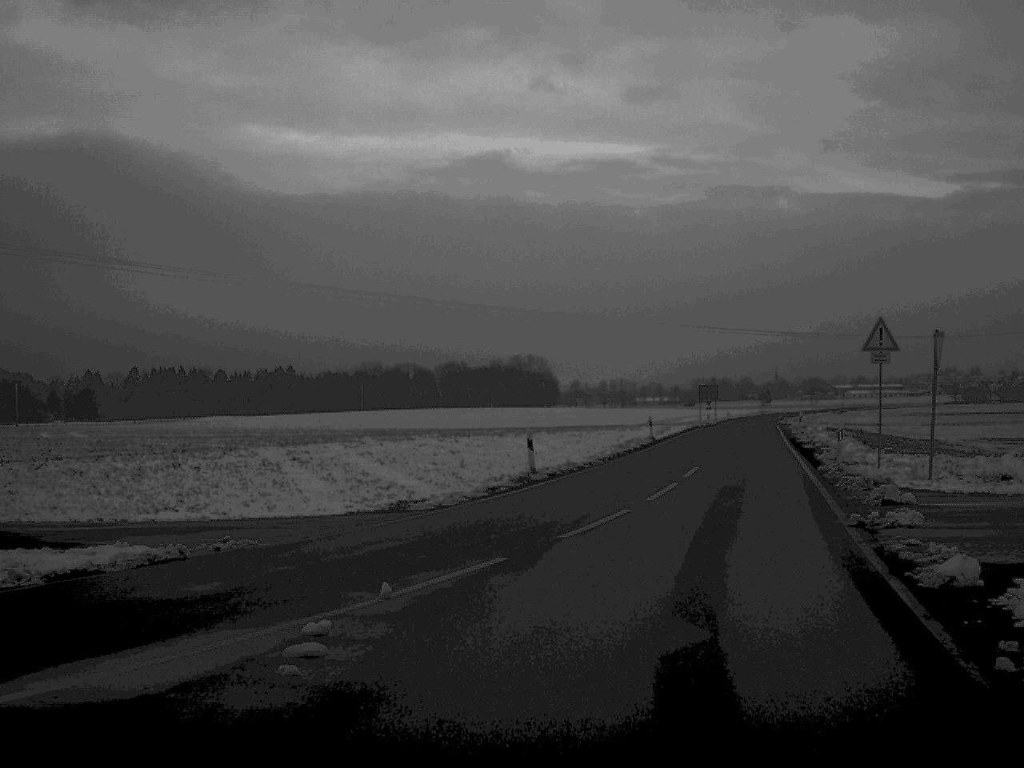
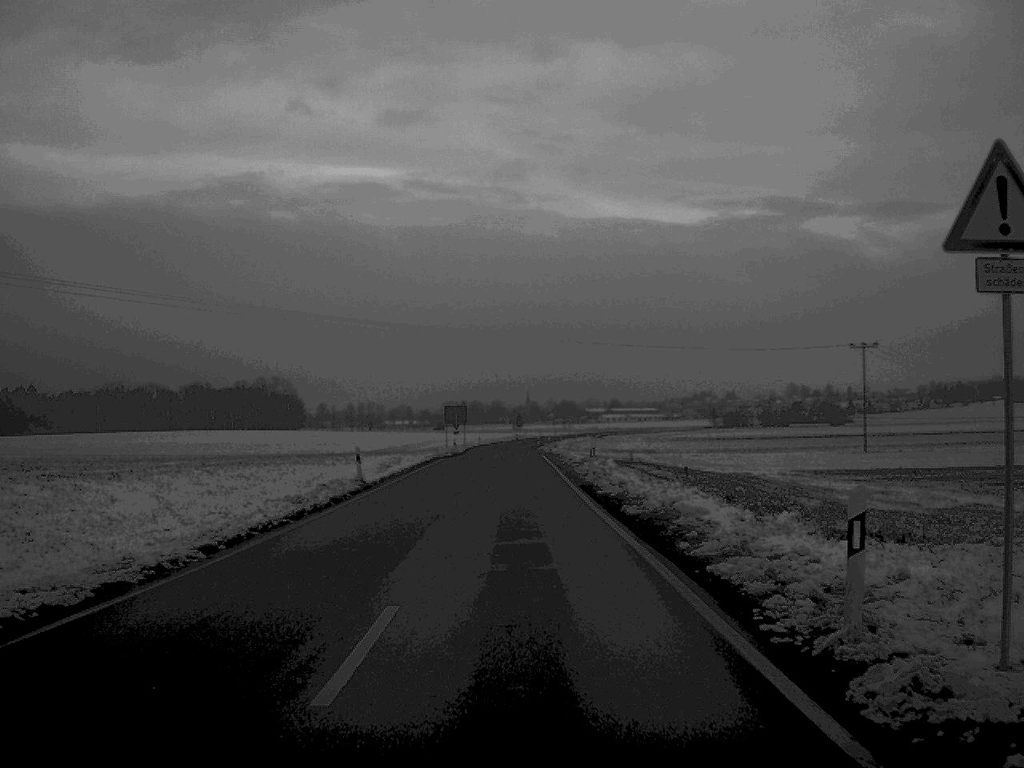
(+2.7, +19.5) m; +11°
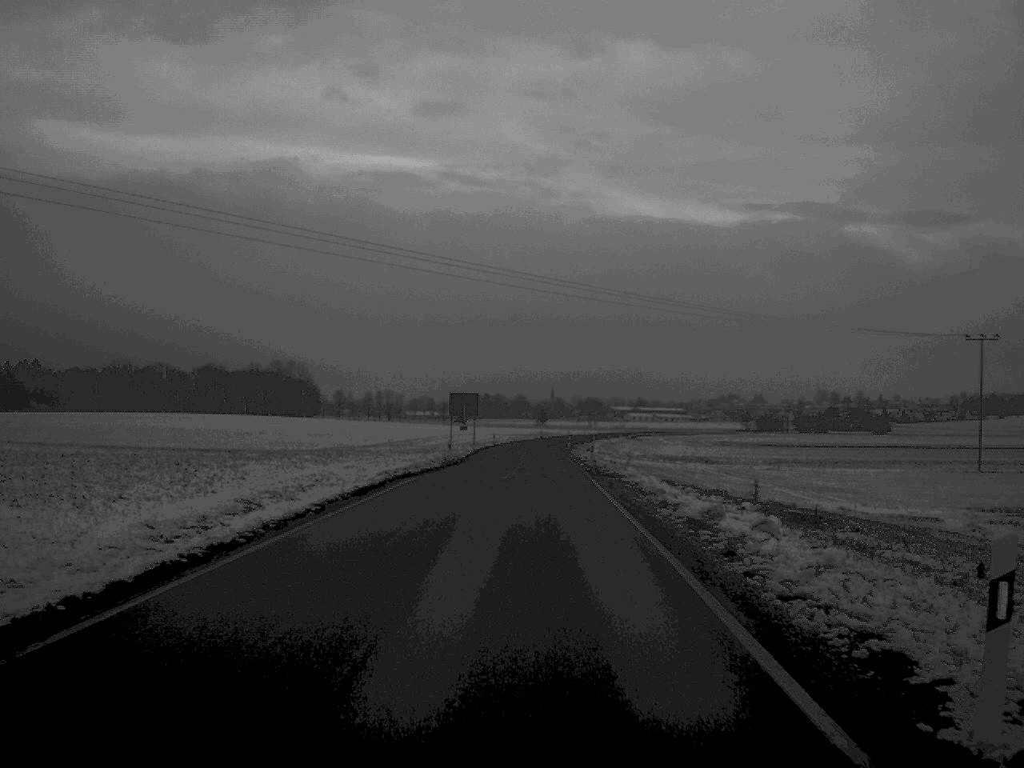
(-0.3, +29.2) m; -1°
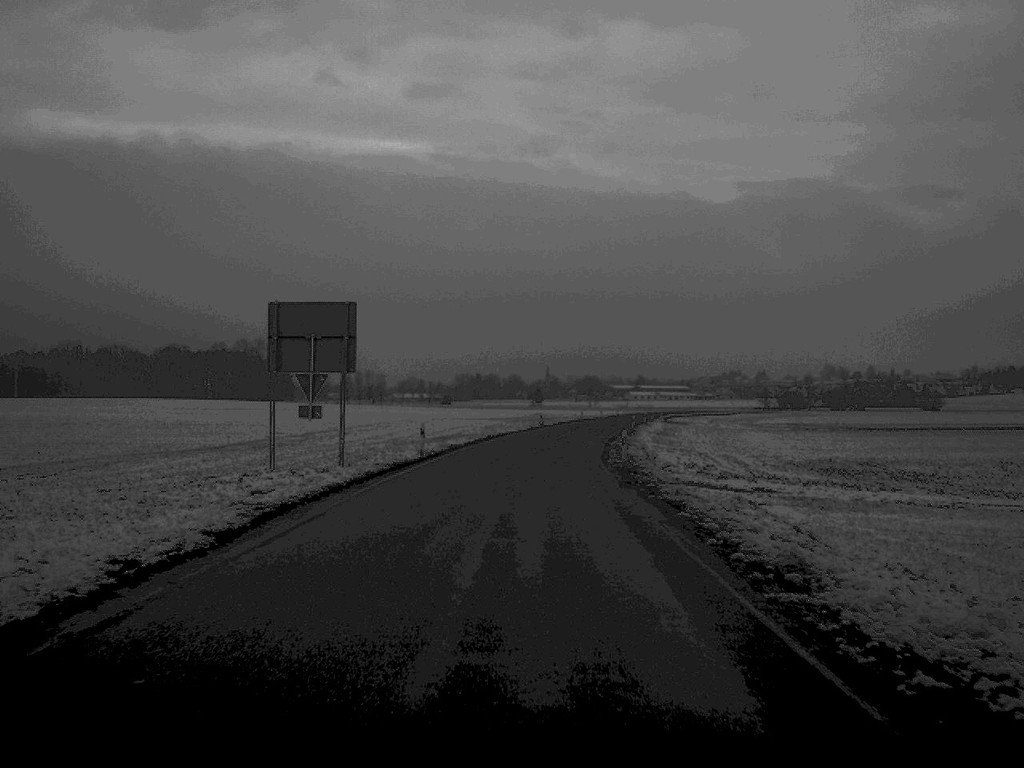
(+0.5, +66.4) m; 0°
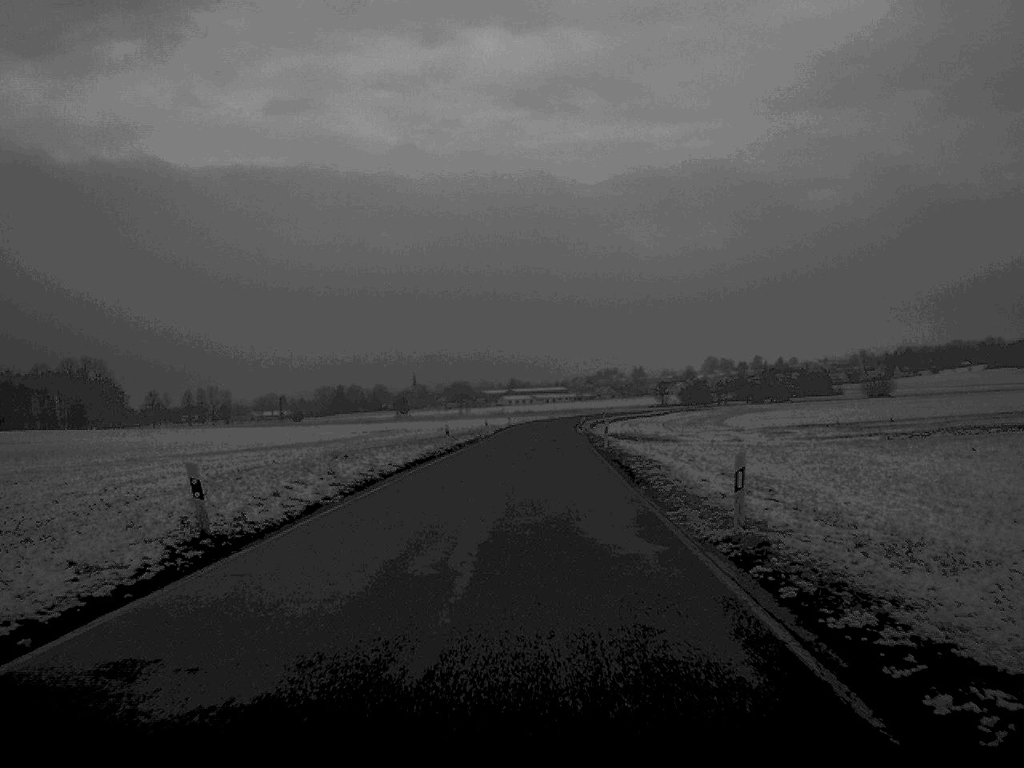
(+3.4, +74.0) m; +6°
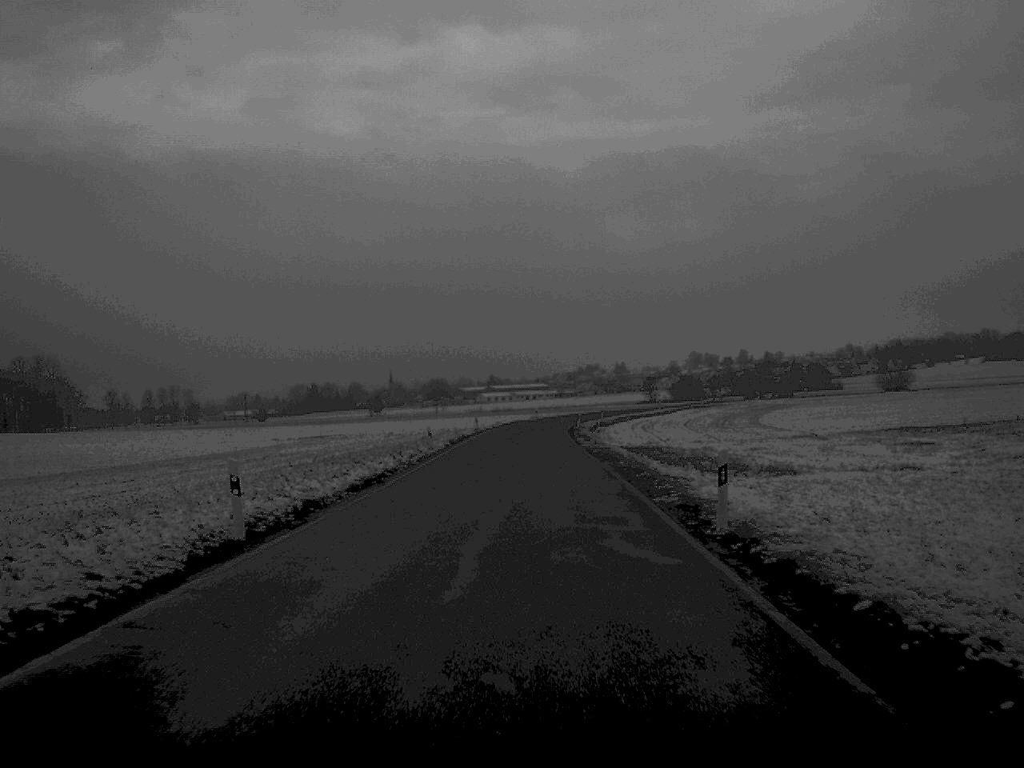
(+0.3, +32.9) m; +1°
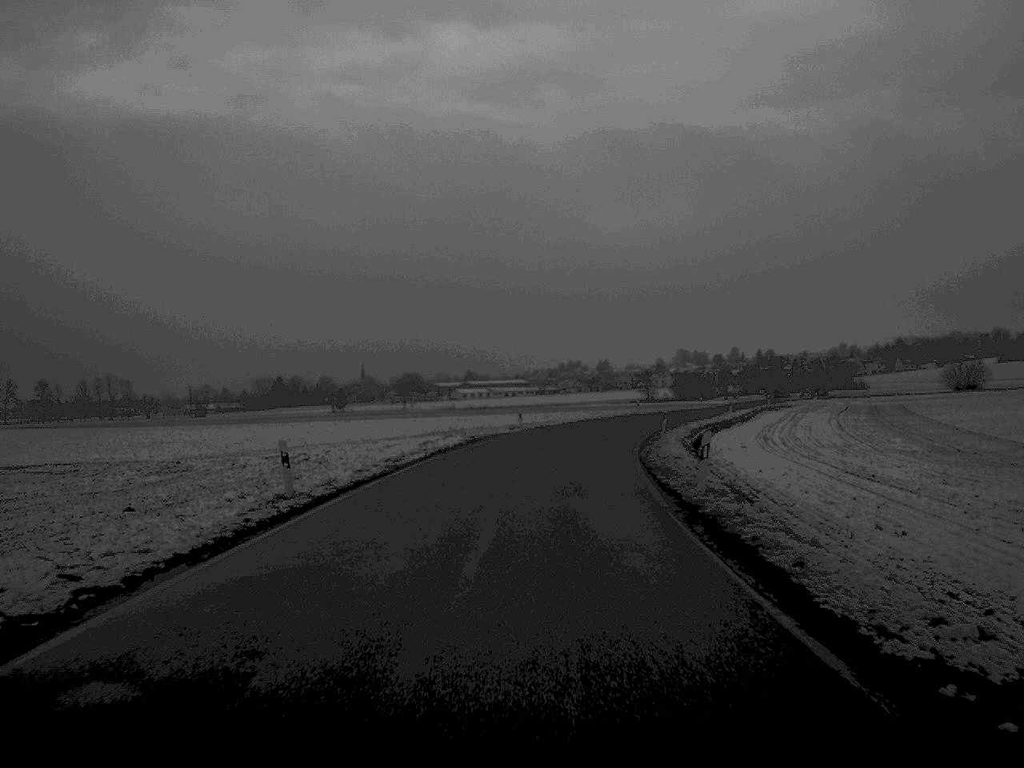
(+0.2, +61.8) m; +1°
